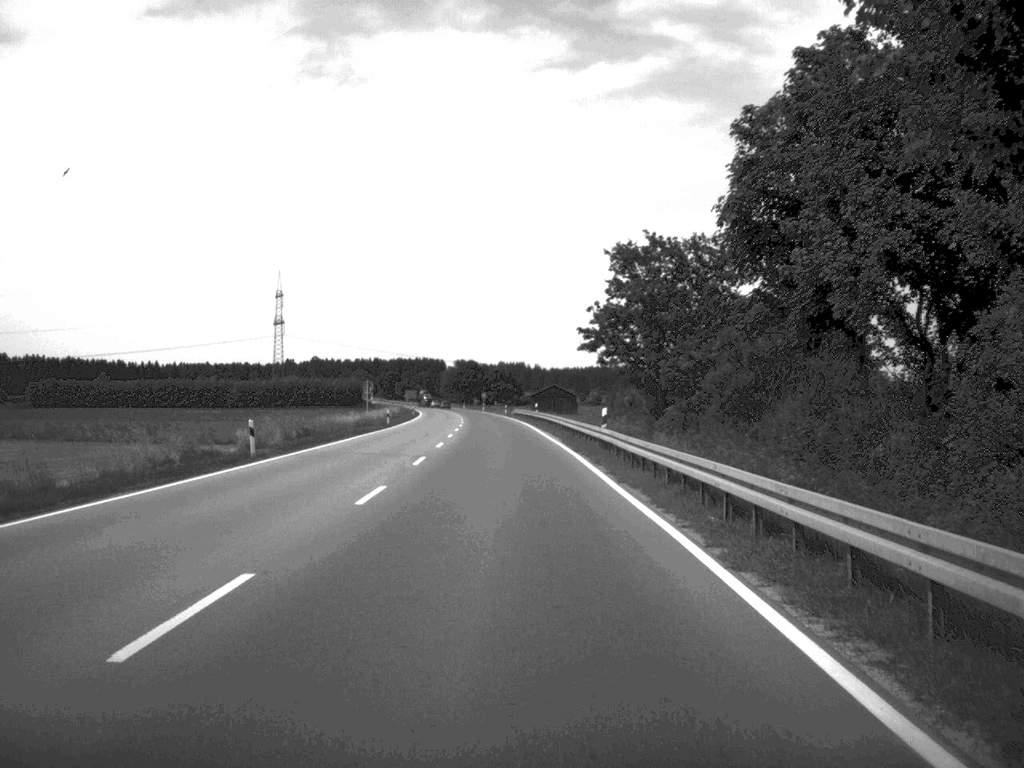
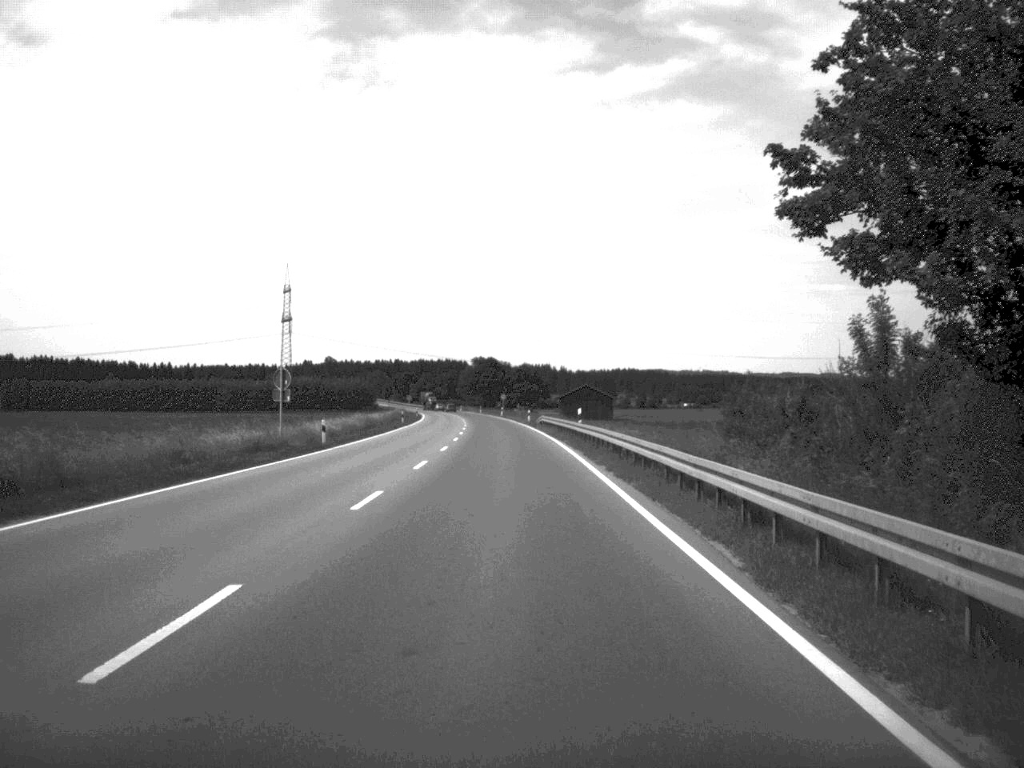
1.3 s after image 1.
(-0.4, +36.0) m; -1°
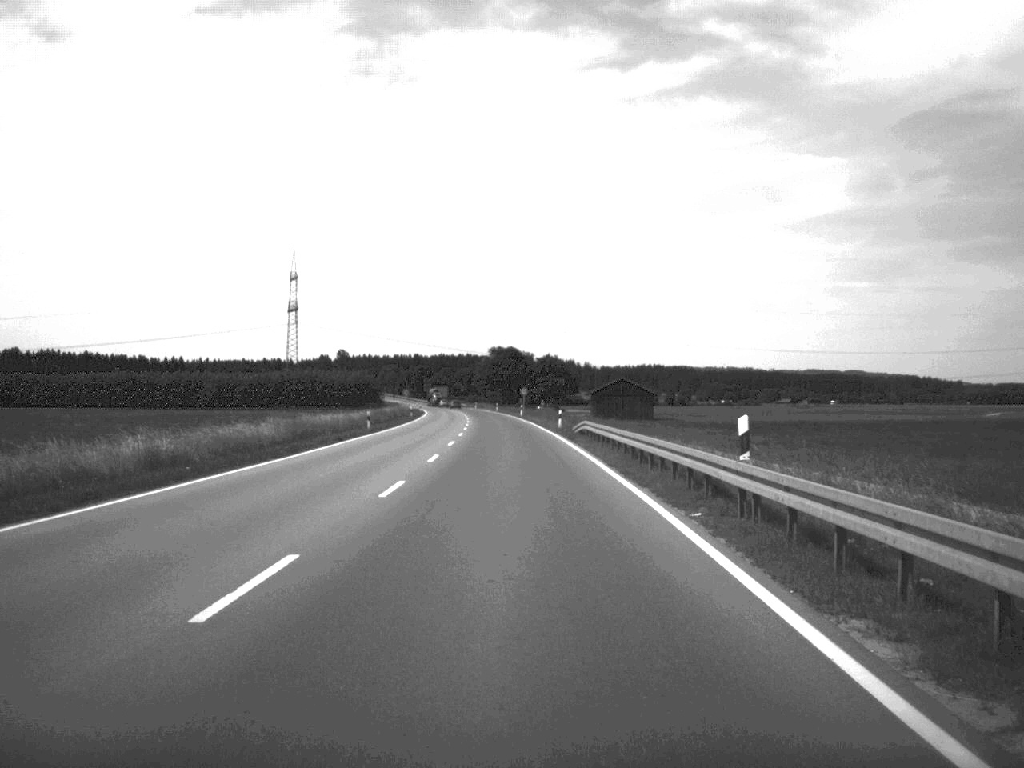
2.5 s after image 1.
(-0.3, +33.5) m; -1°
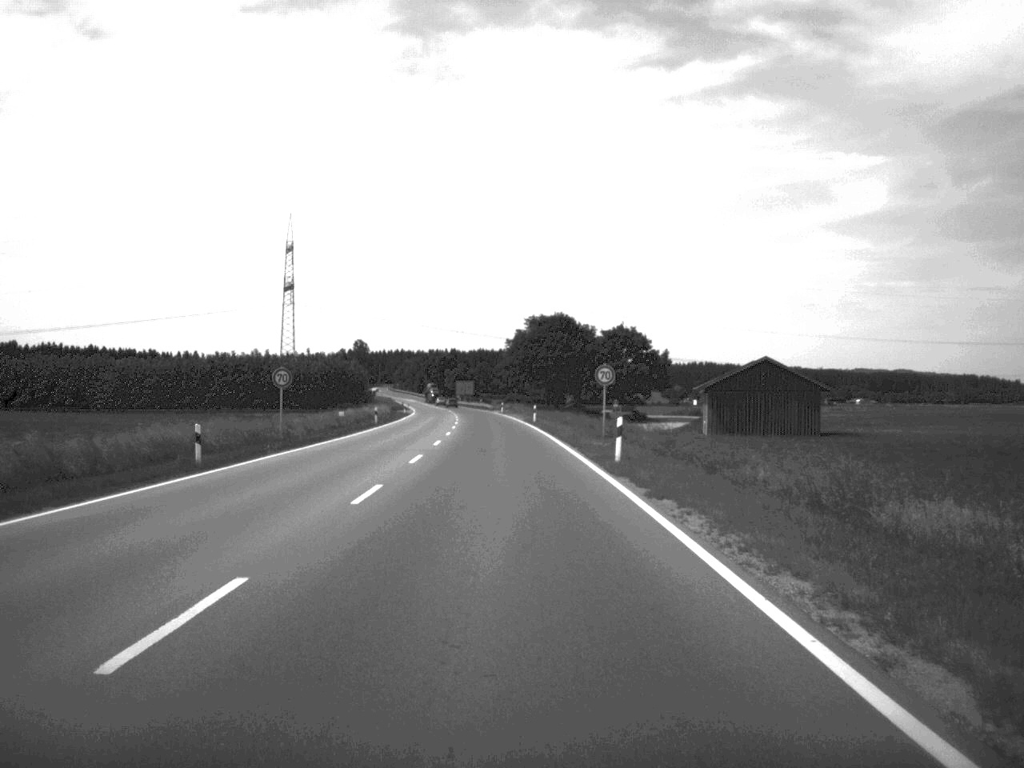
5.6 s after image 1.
(-1.5, +84.4) m; -2°
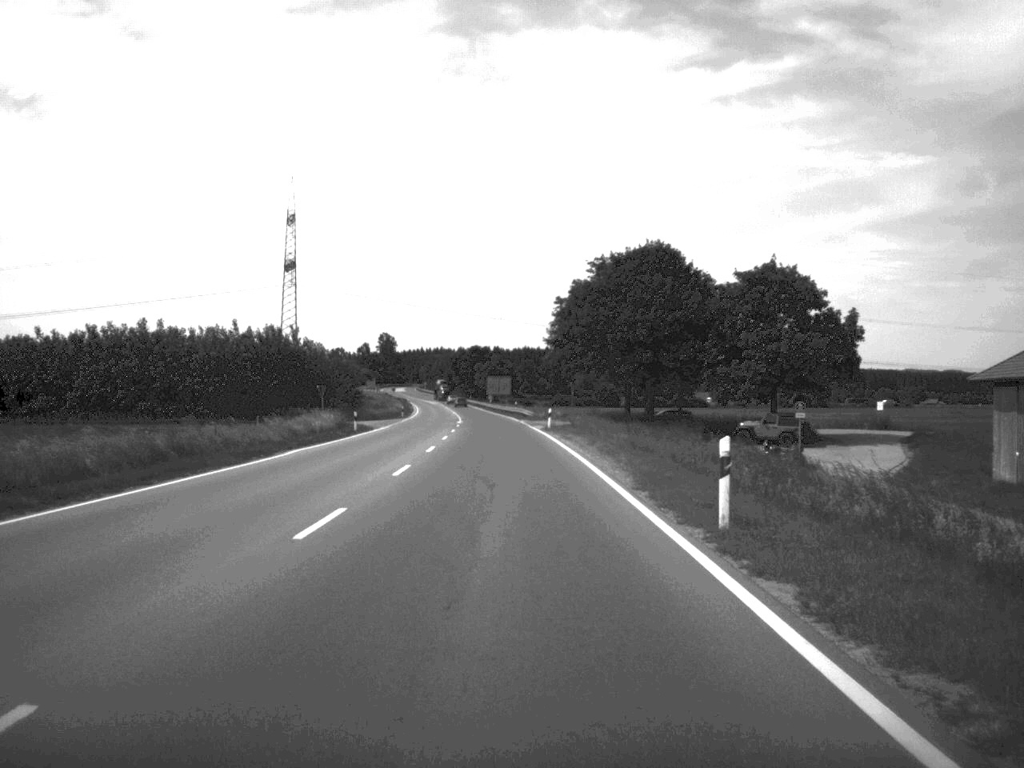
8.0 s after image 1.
(-1.2, +63.8) m; -2°
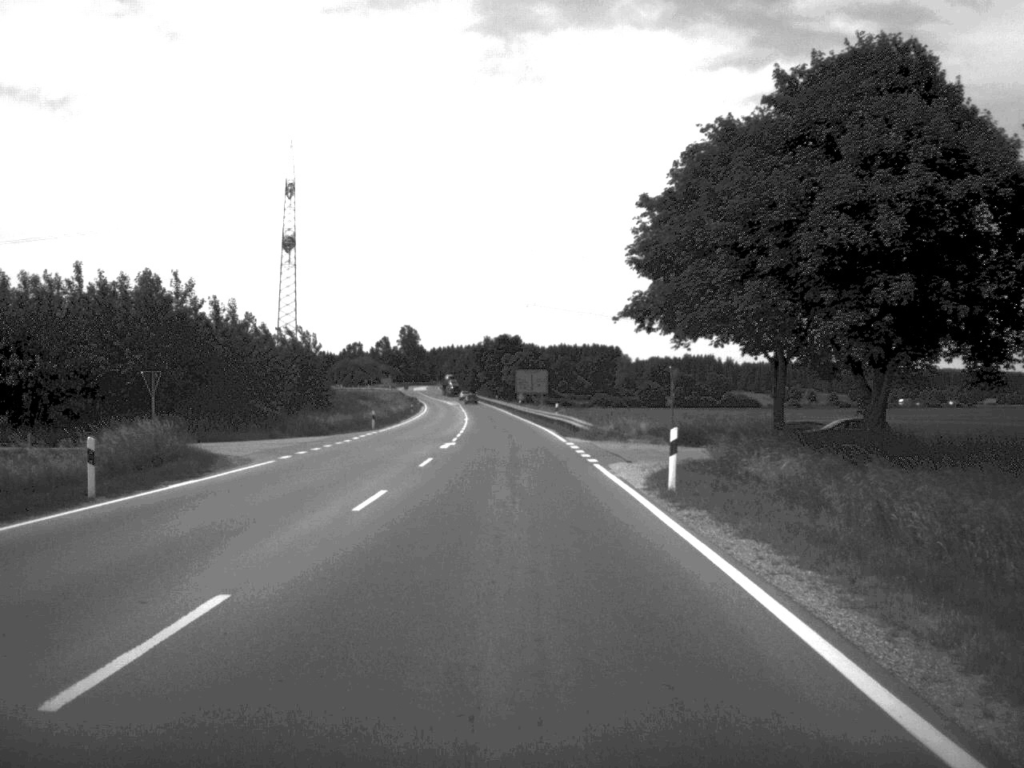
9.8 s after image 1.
(-0.6, +43.4) m; -2°
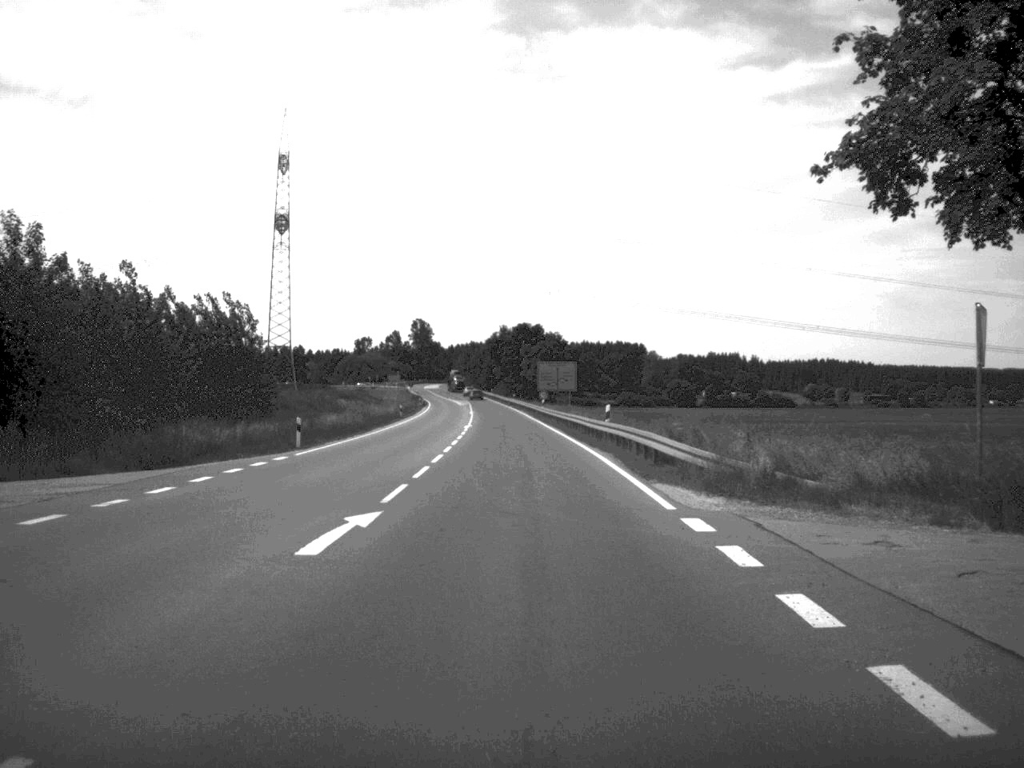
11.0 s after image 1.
(-0.3, +28.6) m; -1°
